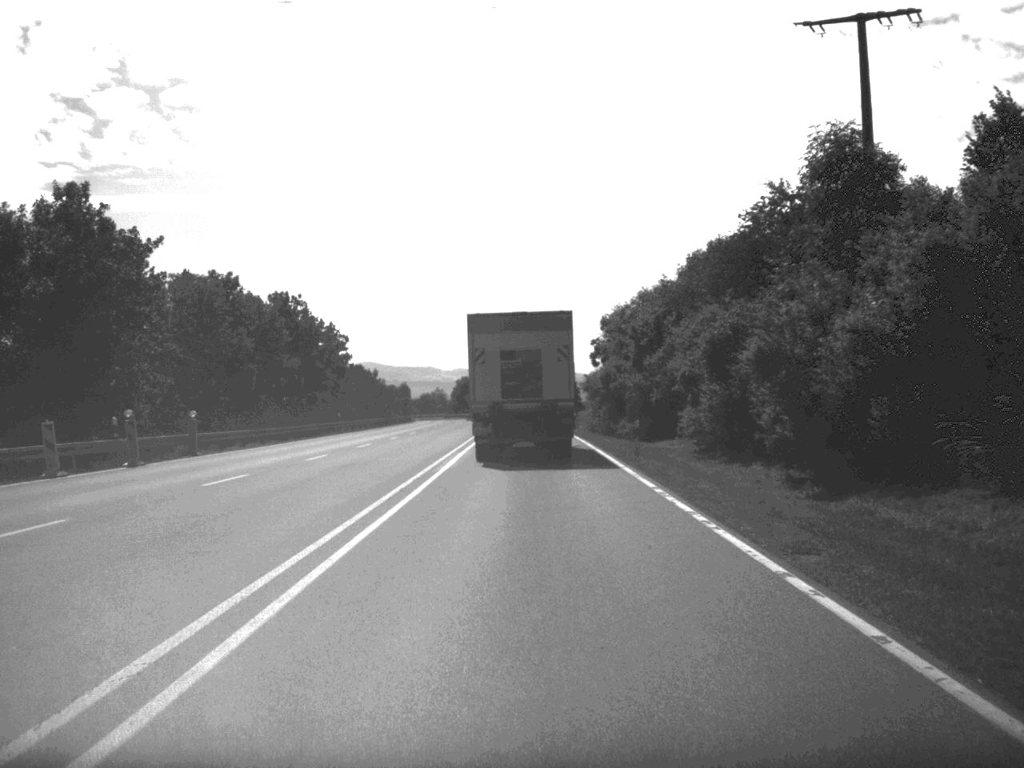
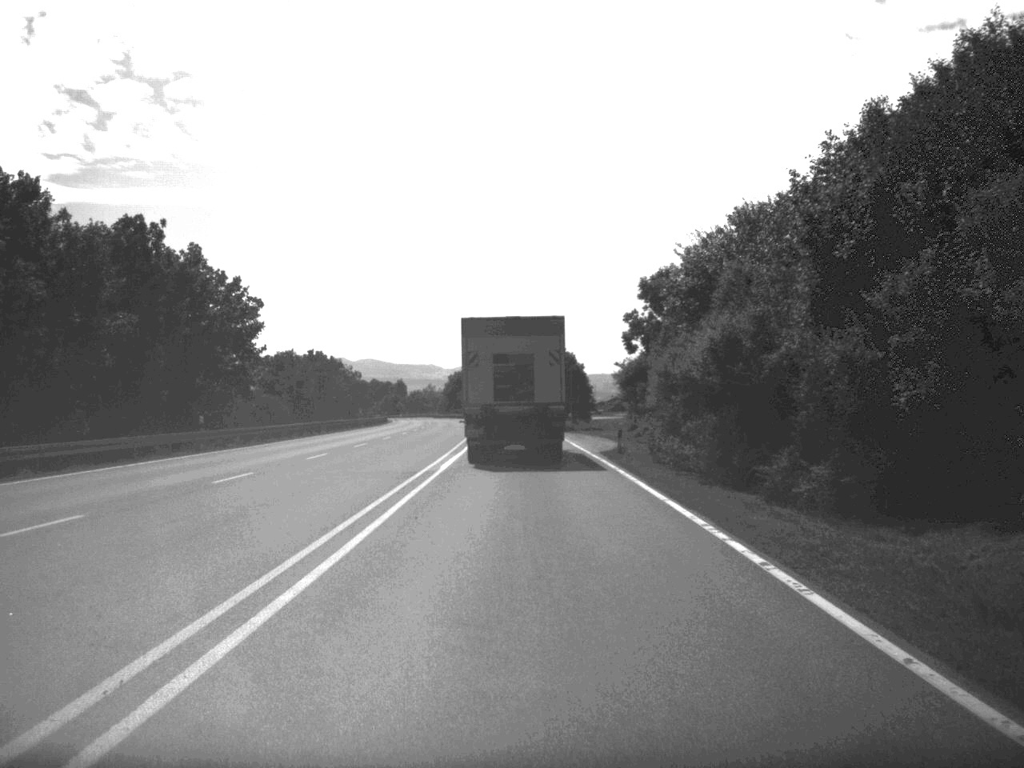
(-0.1, +34.5) m; 0°
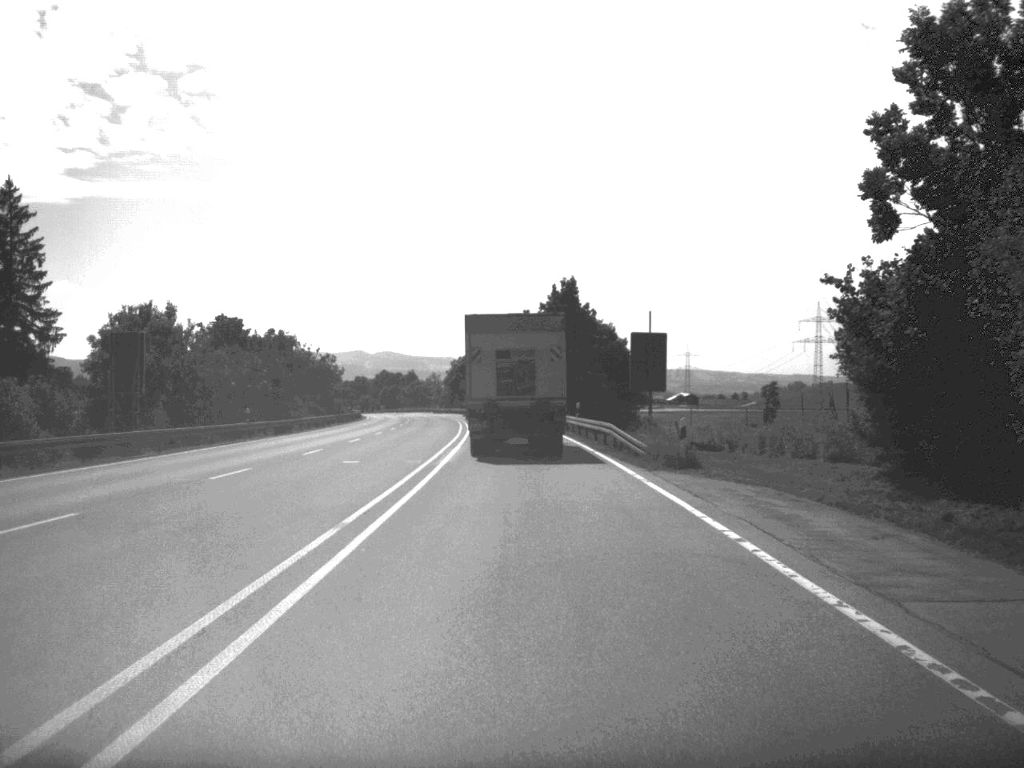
(-0.4, +47.5) m; -1°
